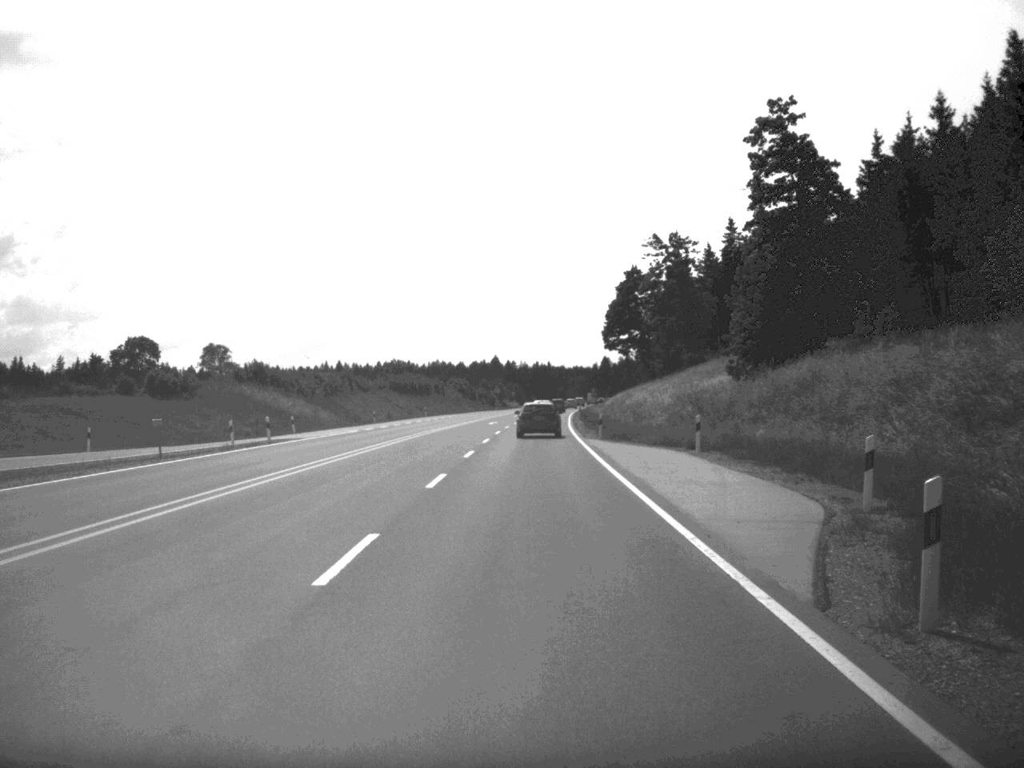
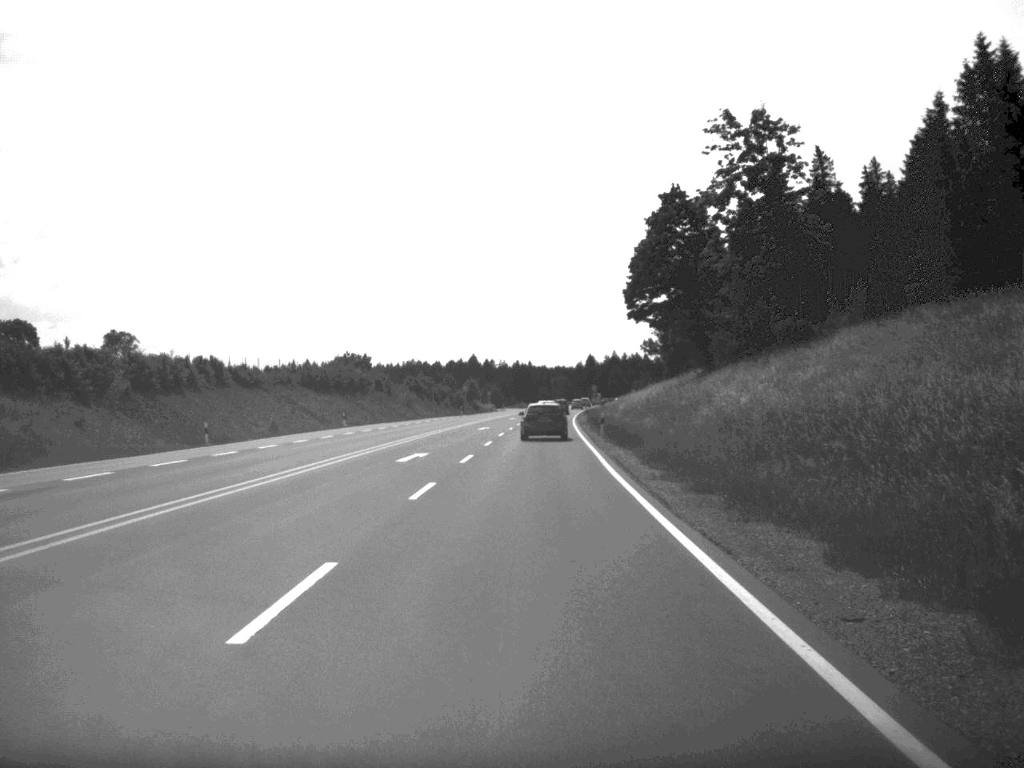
(+0.3, +50.1) m; +1°
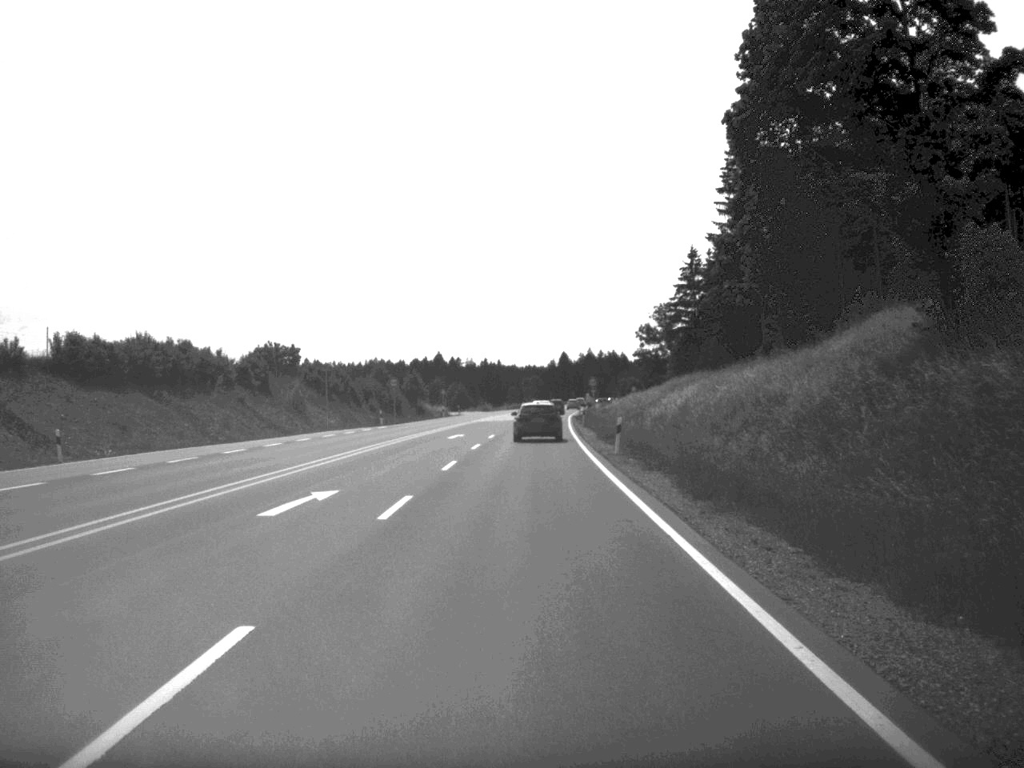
(+0.6, +51.0) m; +1°
